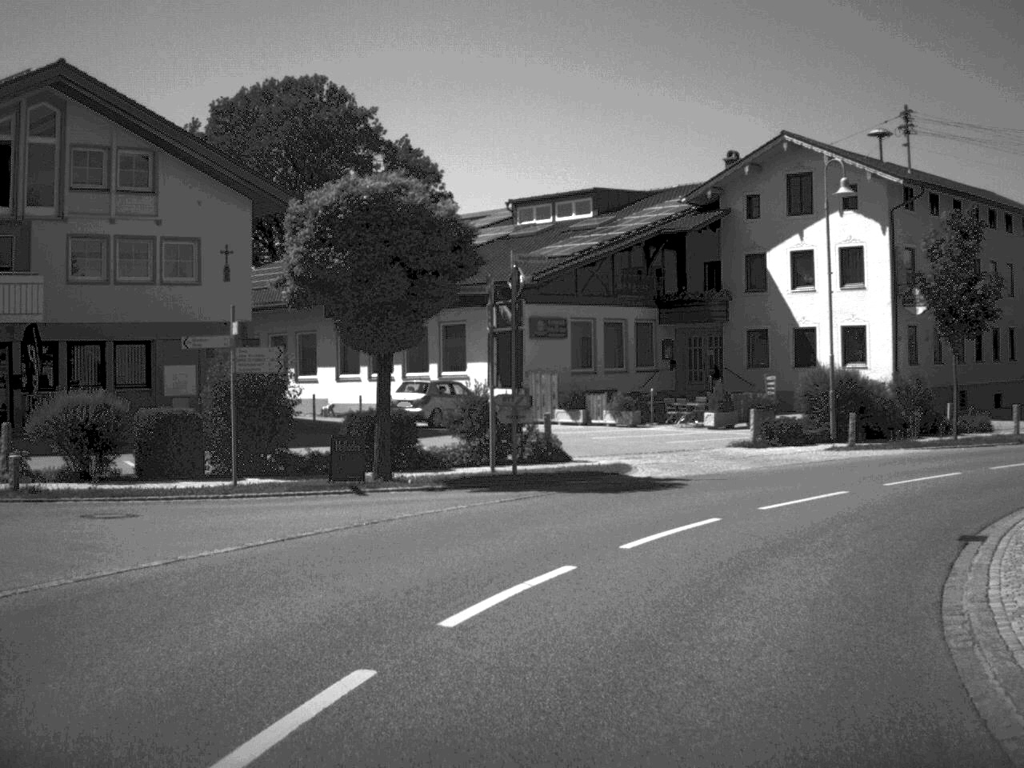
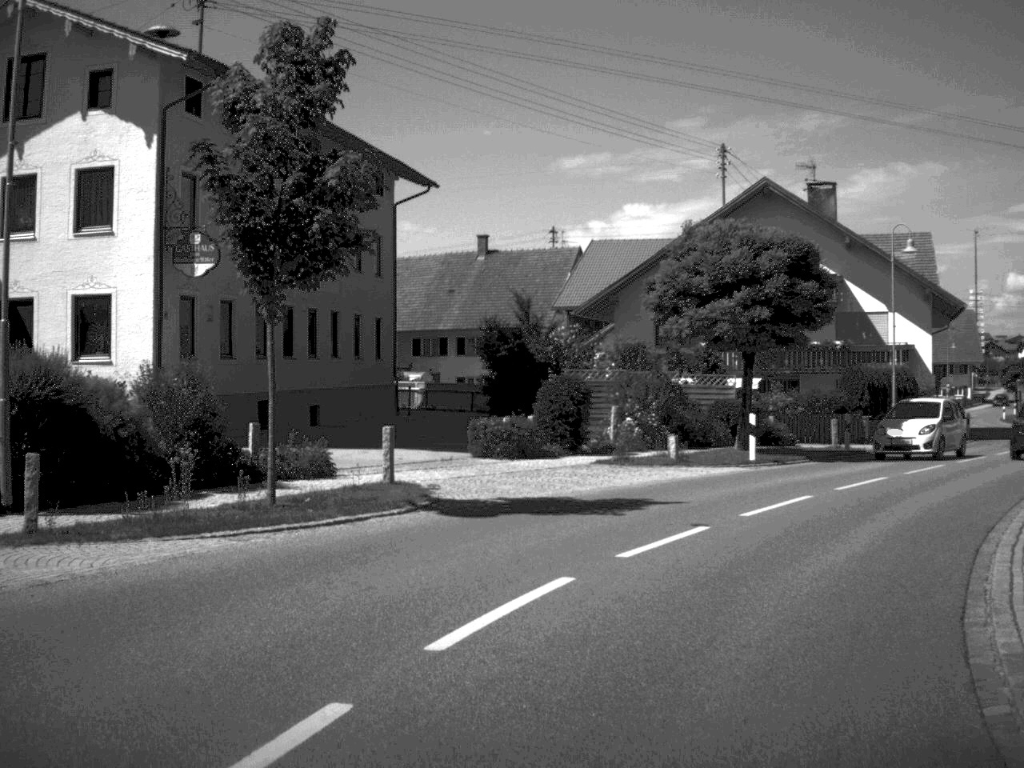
(+4.6, +16.7) m; +32°
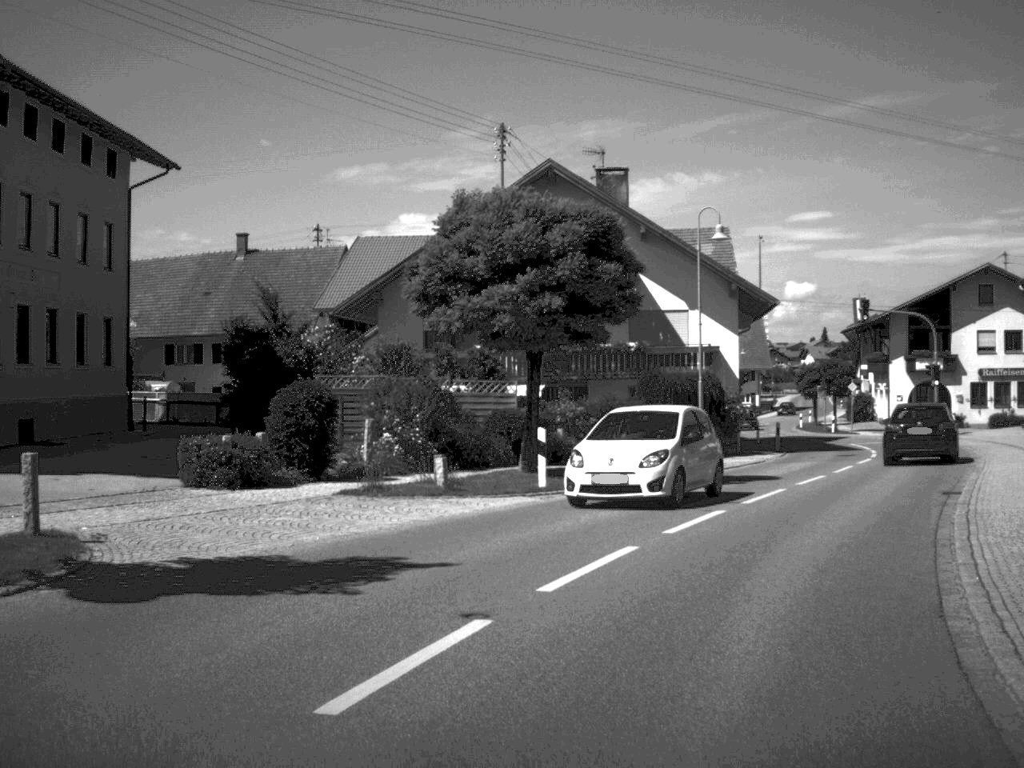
(+0.5, +5.6) m; +10°
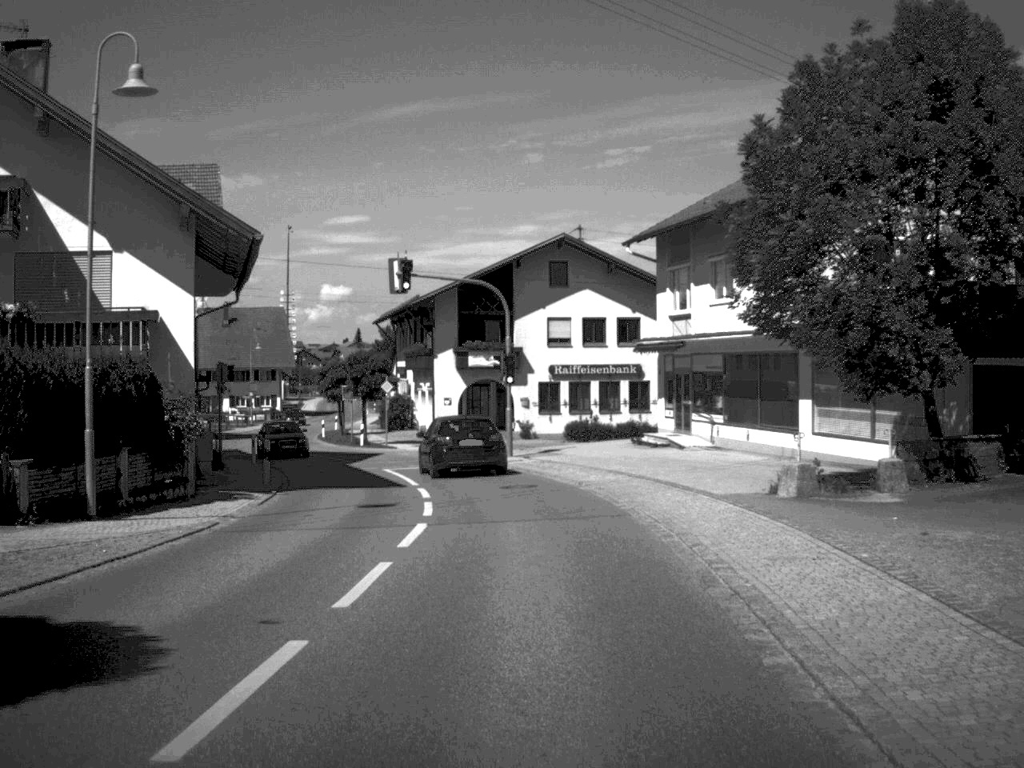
(+3.8, +17.2) m; +20°
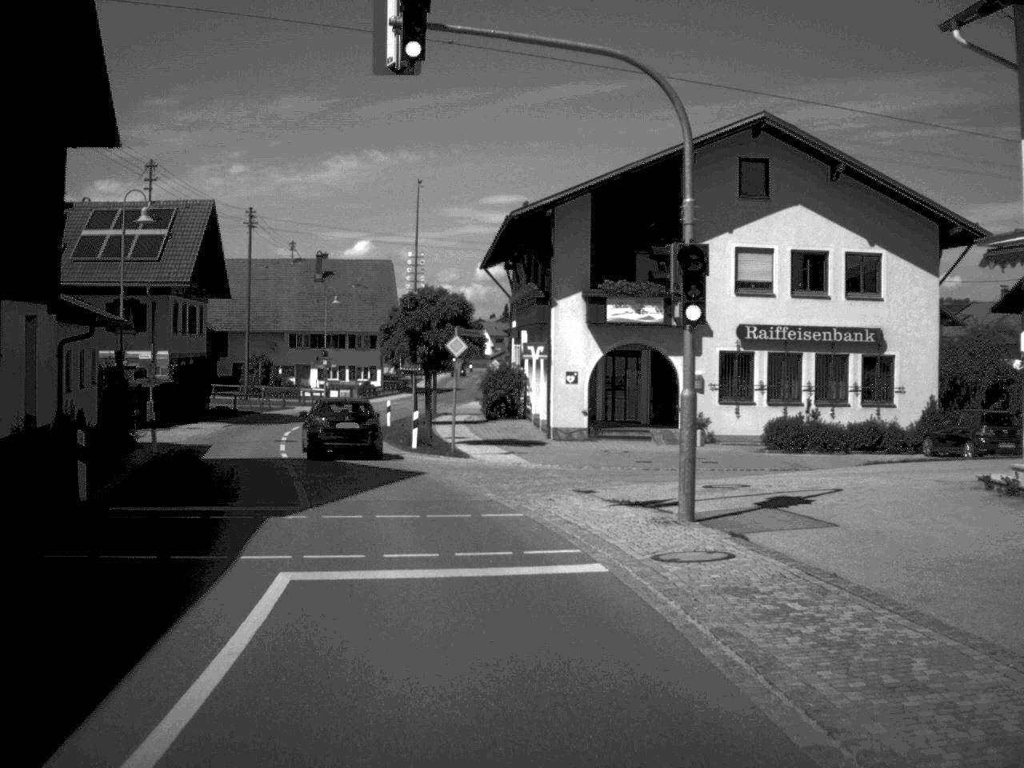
(-0.6, +25.2) m; -8°
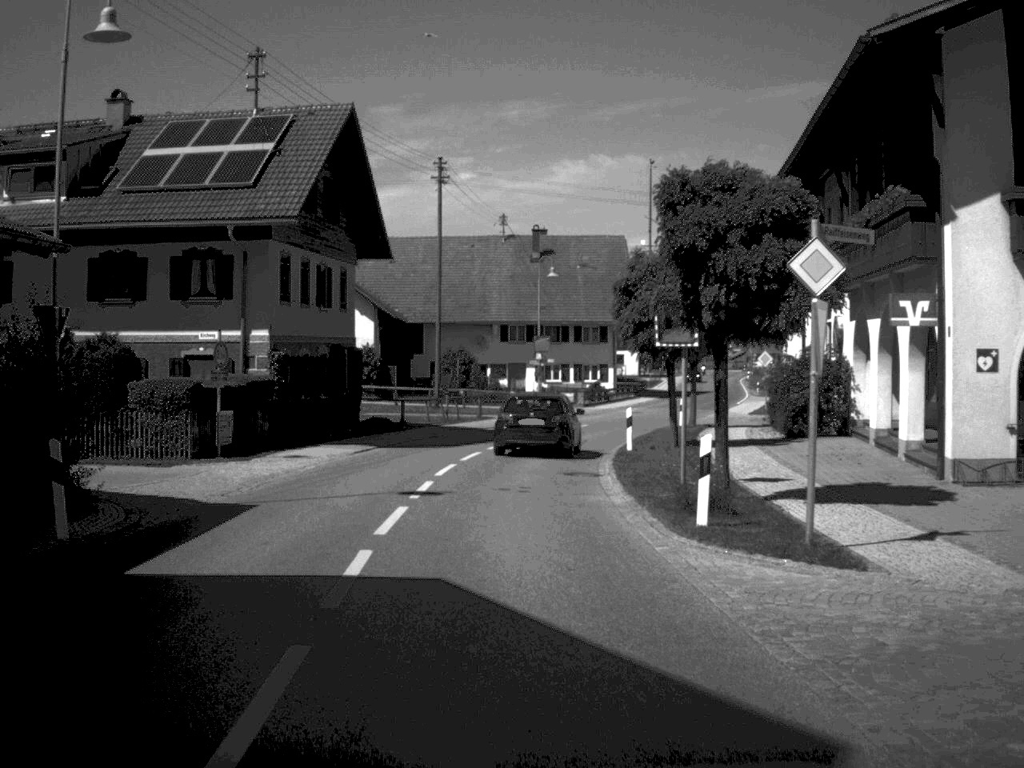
(-2.0, +19.7) m; -10°
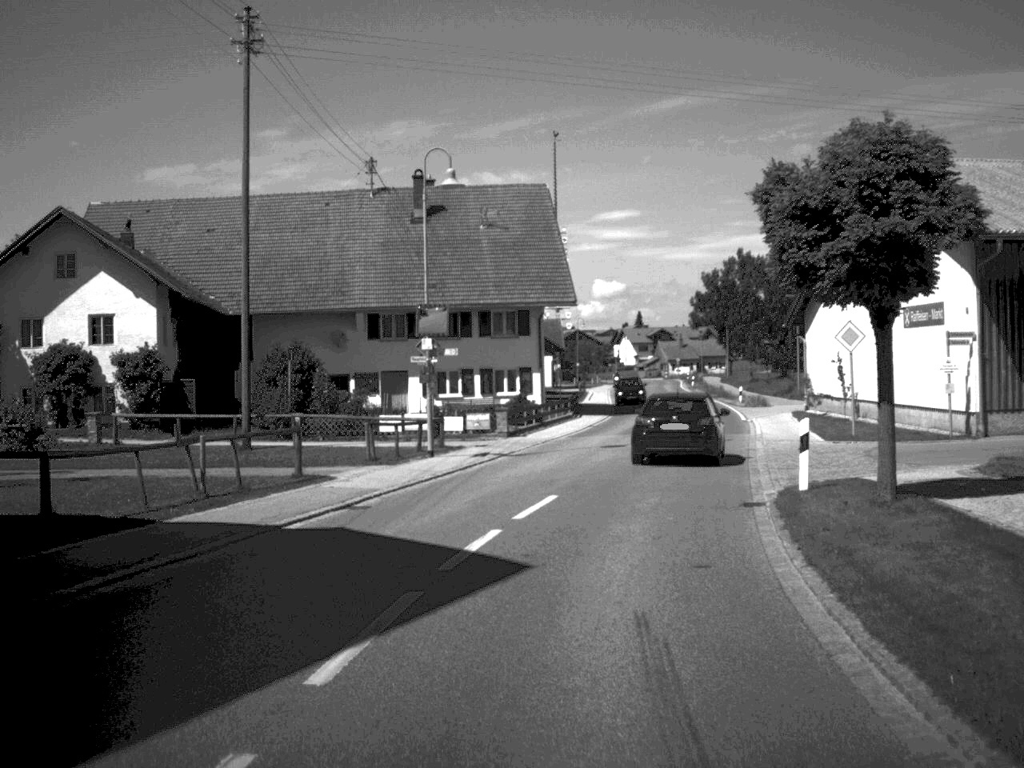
(+0.2, +28.6) m; +5°
